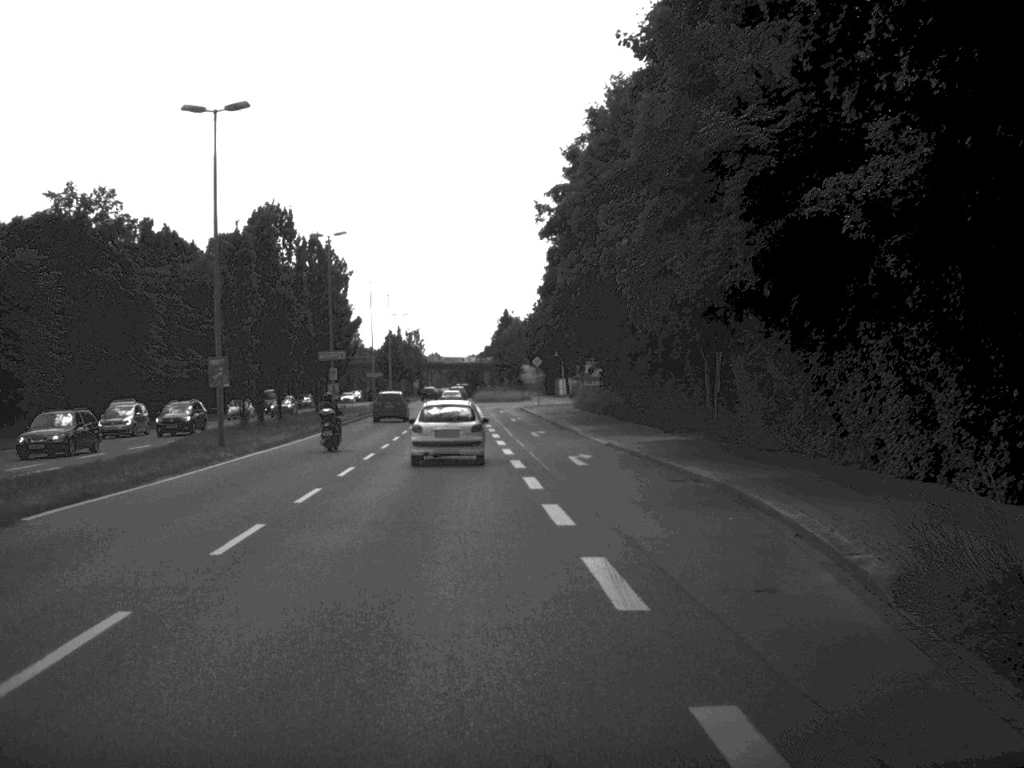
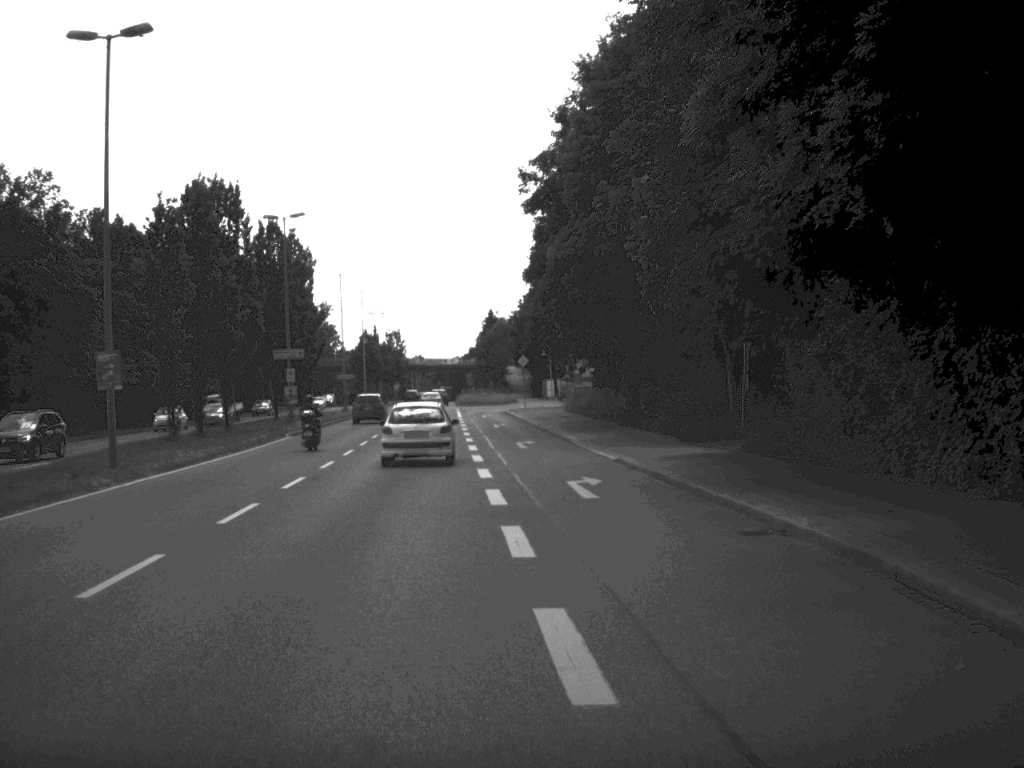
(0.0, +8.8) m; +1°
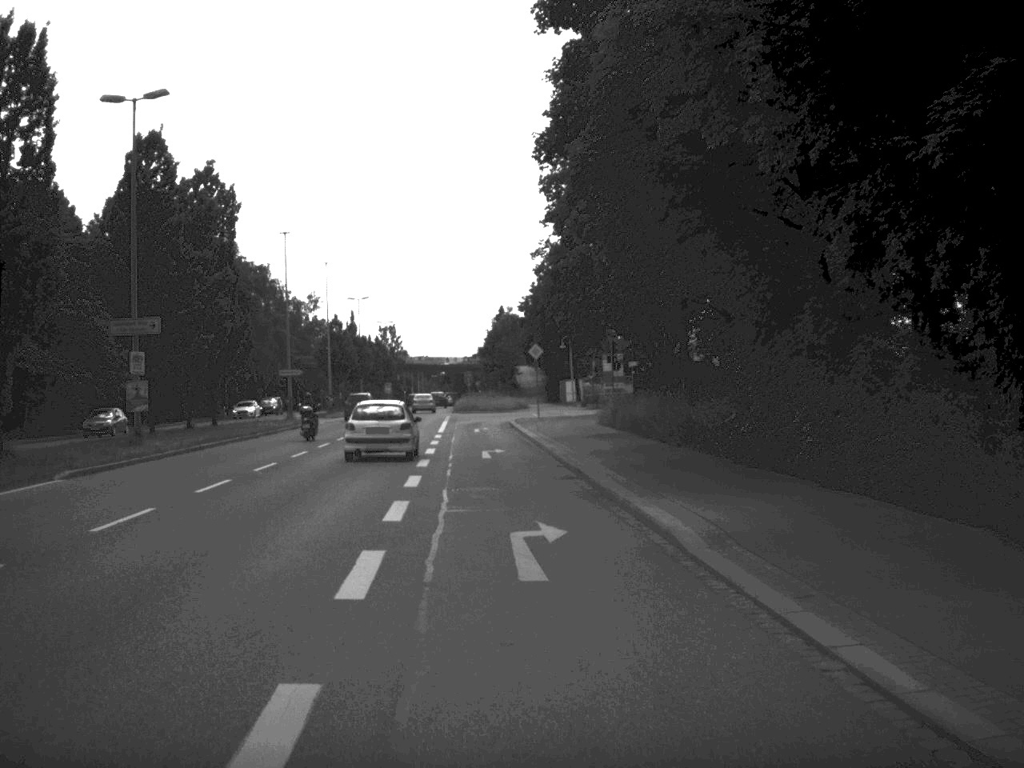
(0.0, +25.9) m; -1°
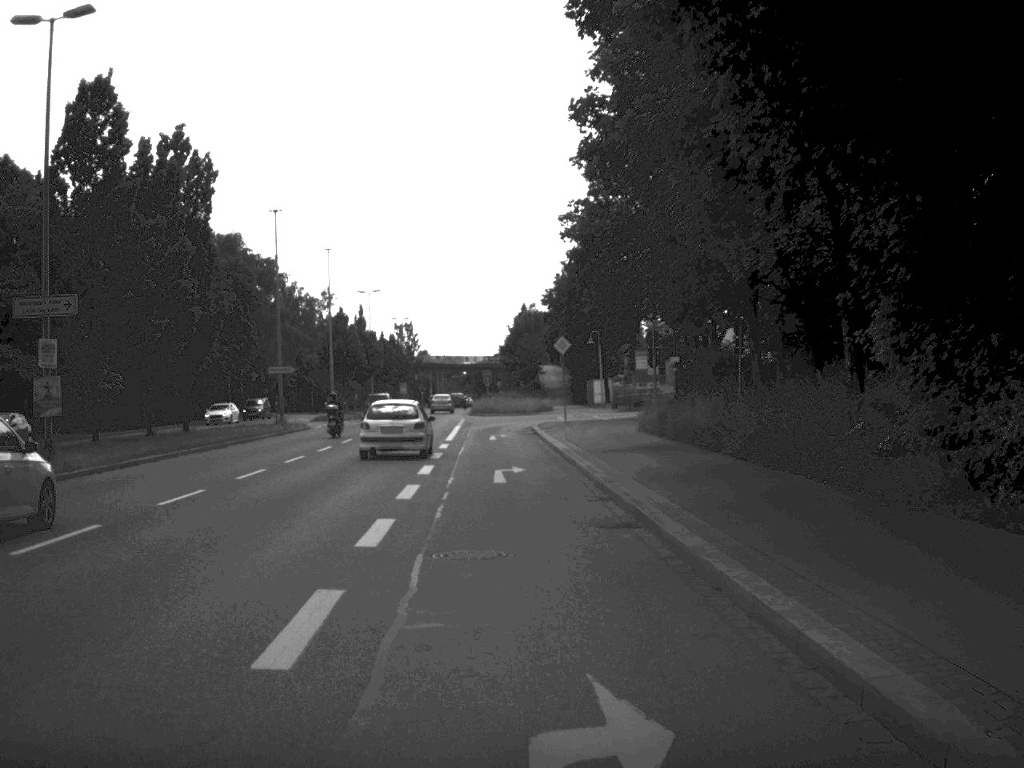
(-0.1, +8.6) m; -1°
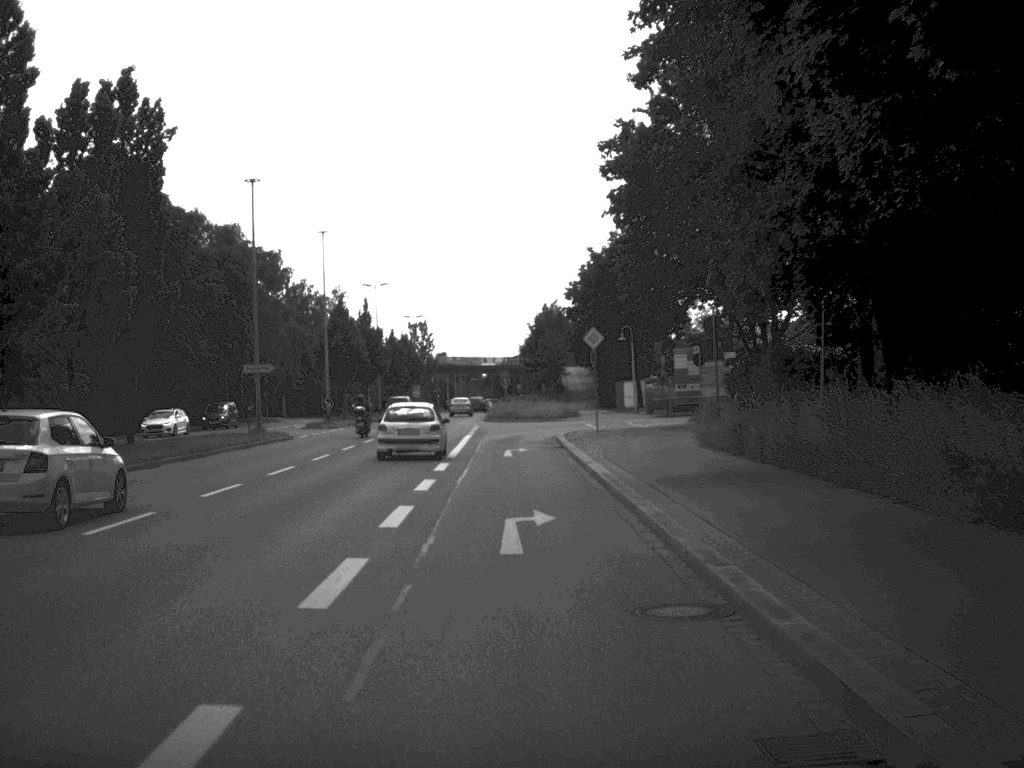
(-0.1, +9.5) m; -1°
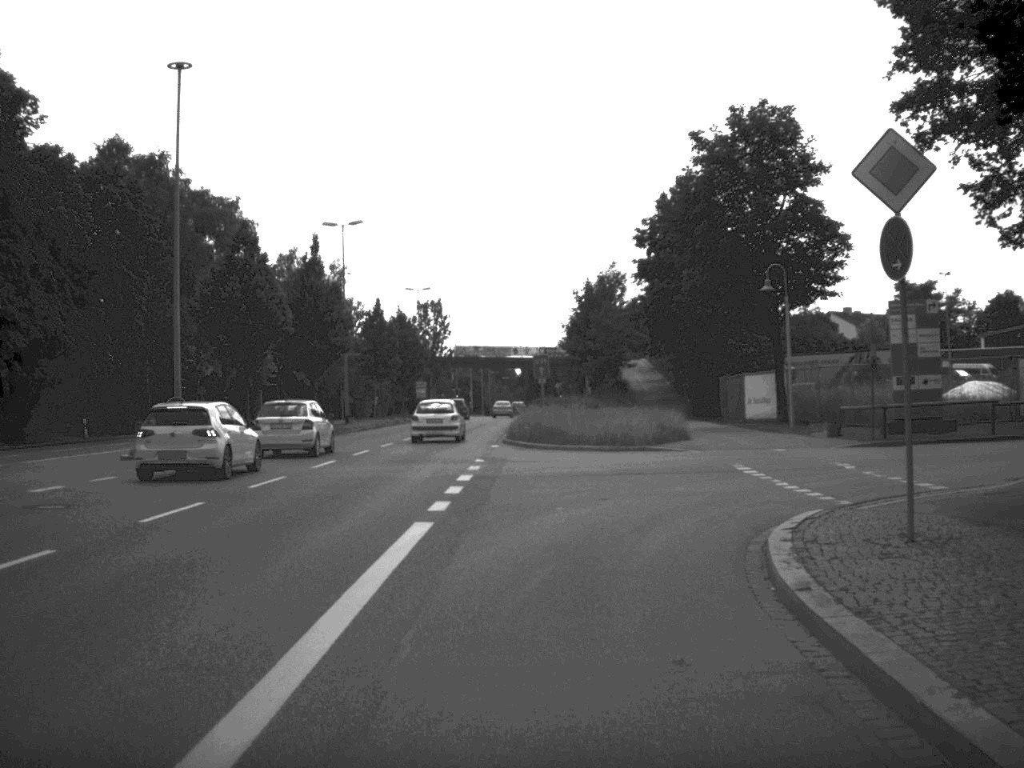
(-0.6, +34.5) m; -2°
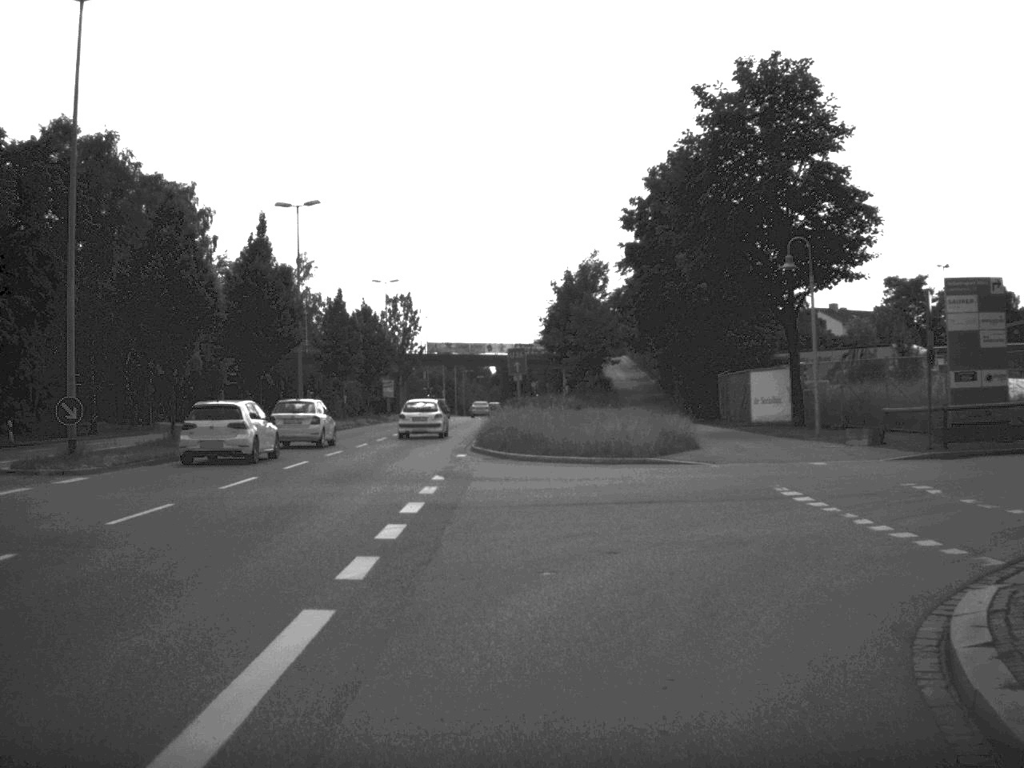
(0.0, +6.2) m; +1°
